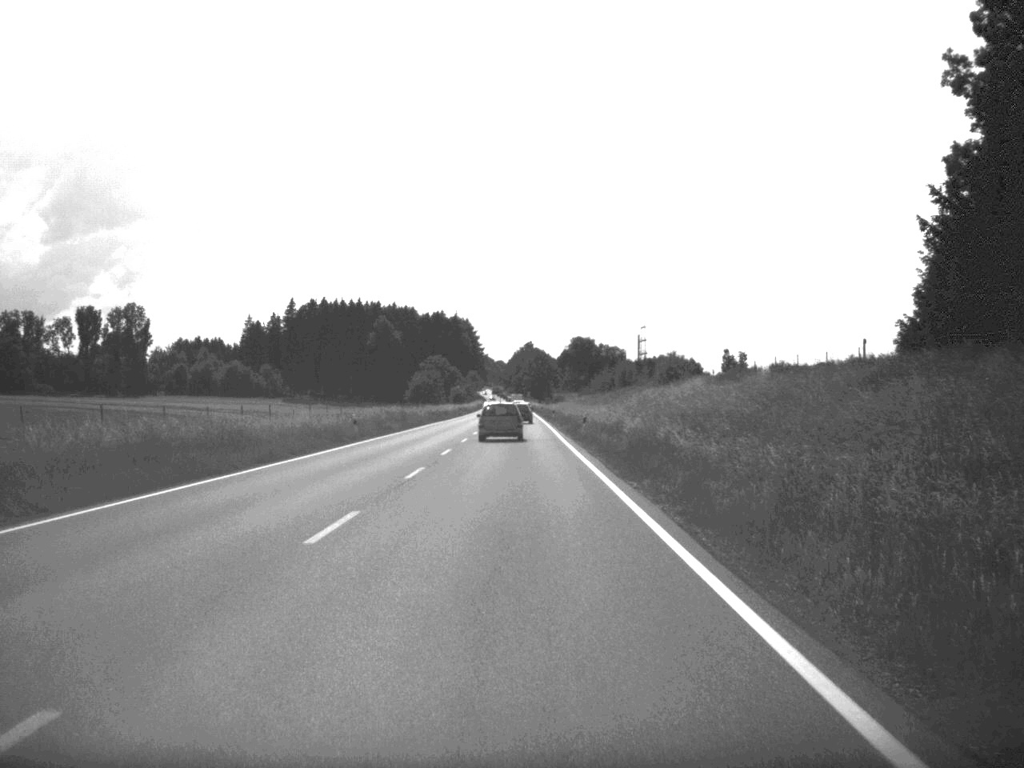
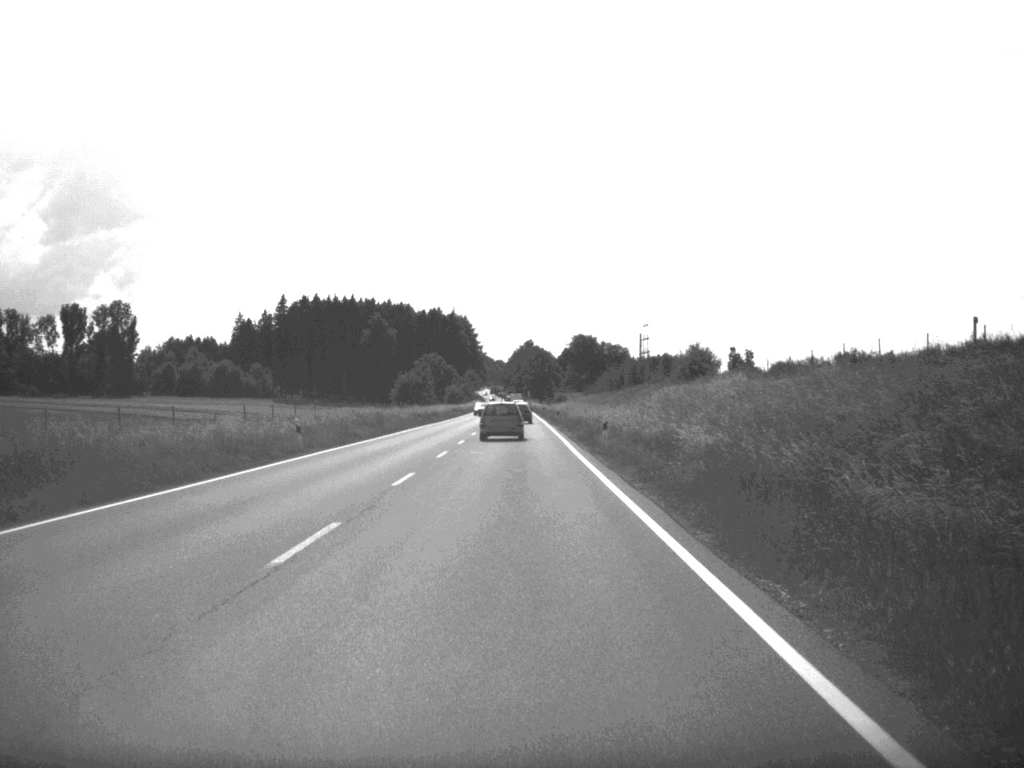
(0.0, +13.8) m; 0°
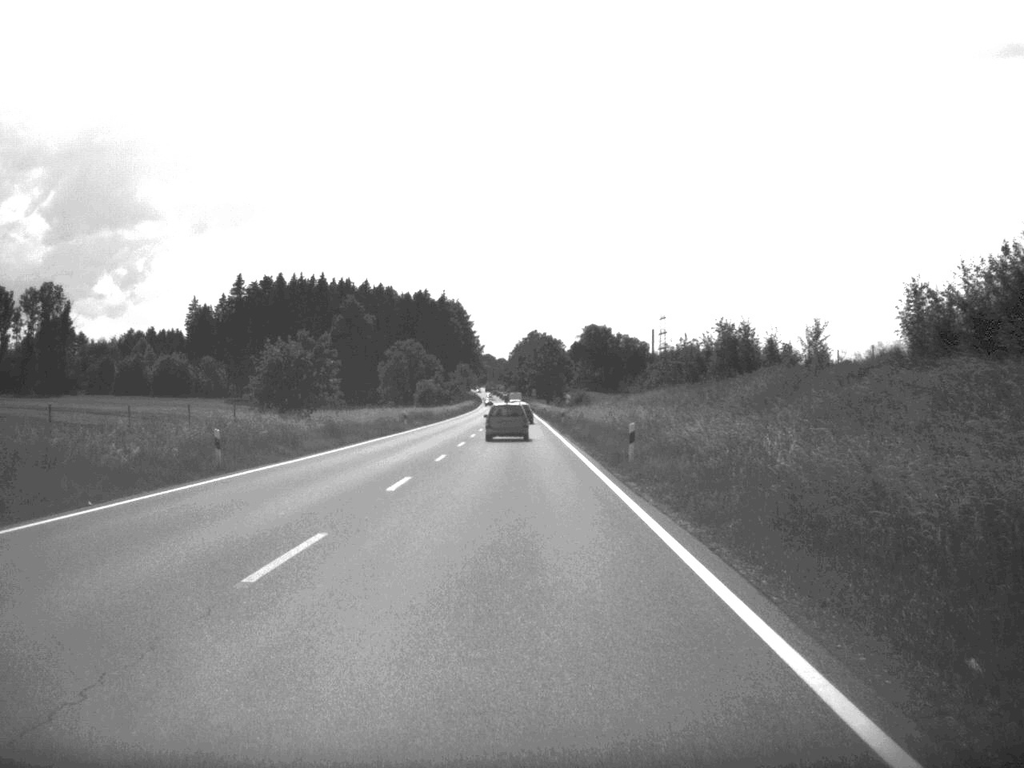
(-0.1, +60.3) m; 0°
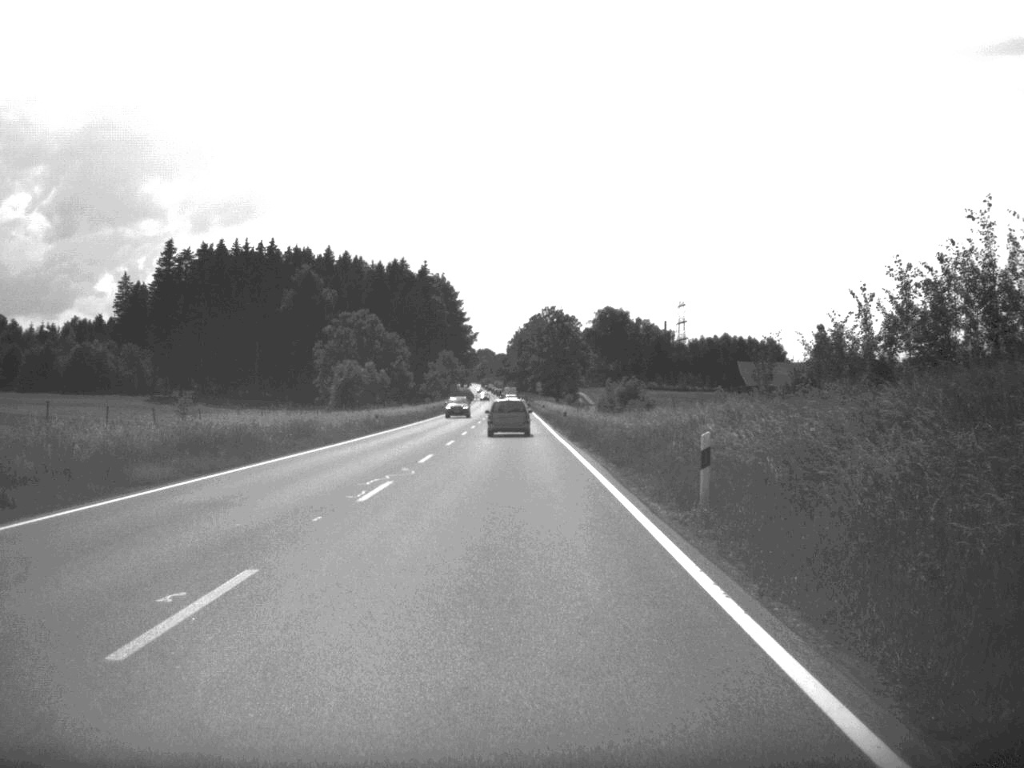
(-0.1, +62.2) m; 0°
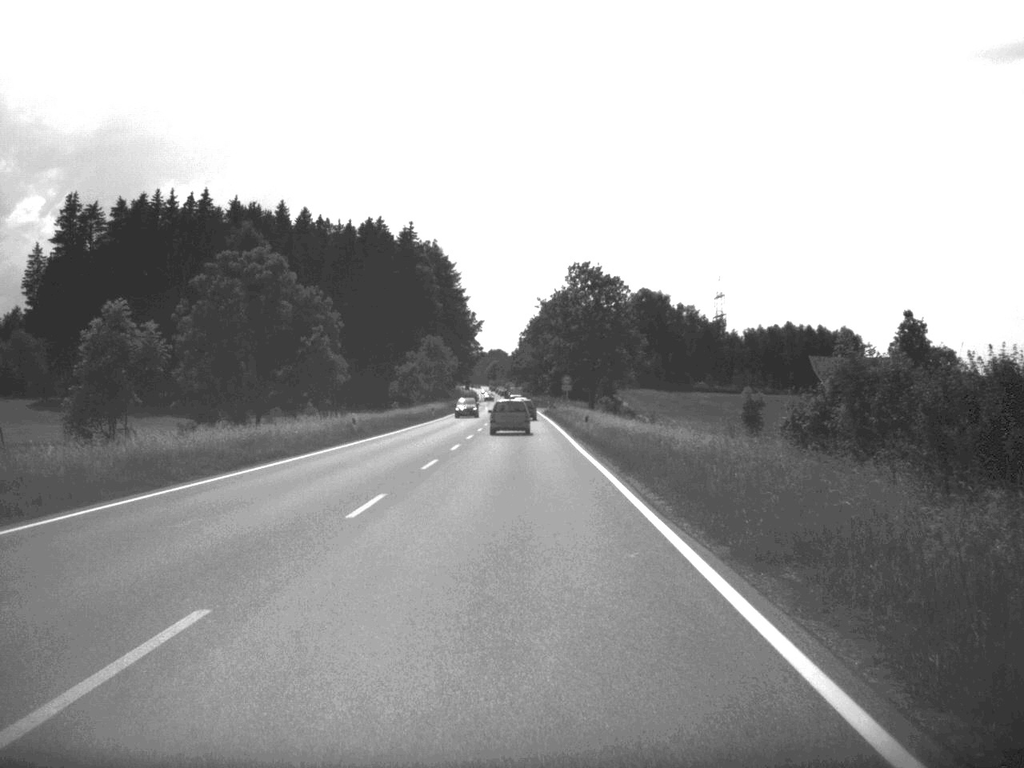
(-0.4, +61.3) m; -1°
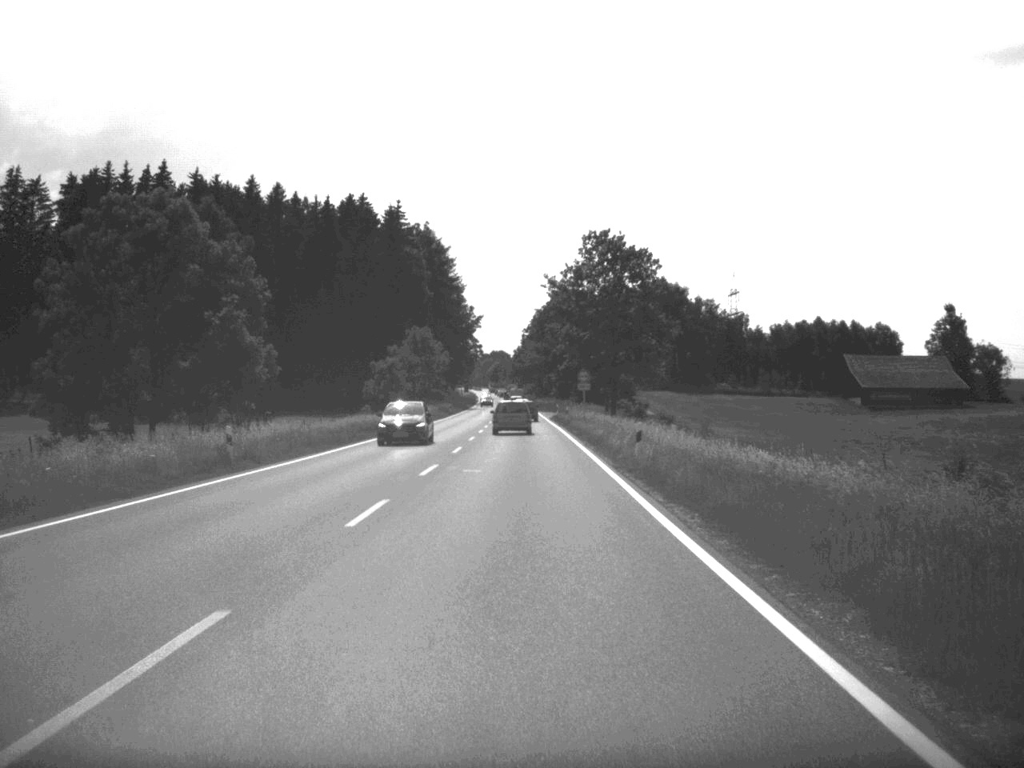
(0.0, +23.7) m; 0°
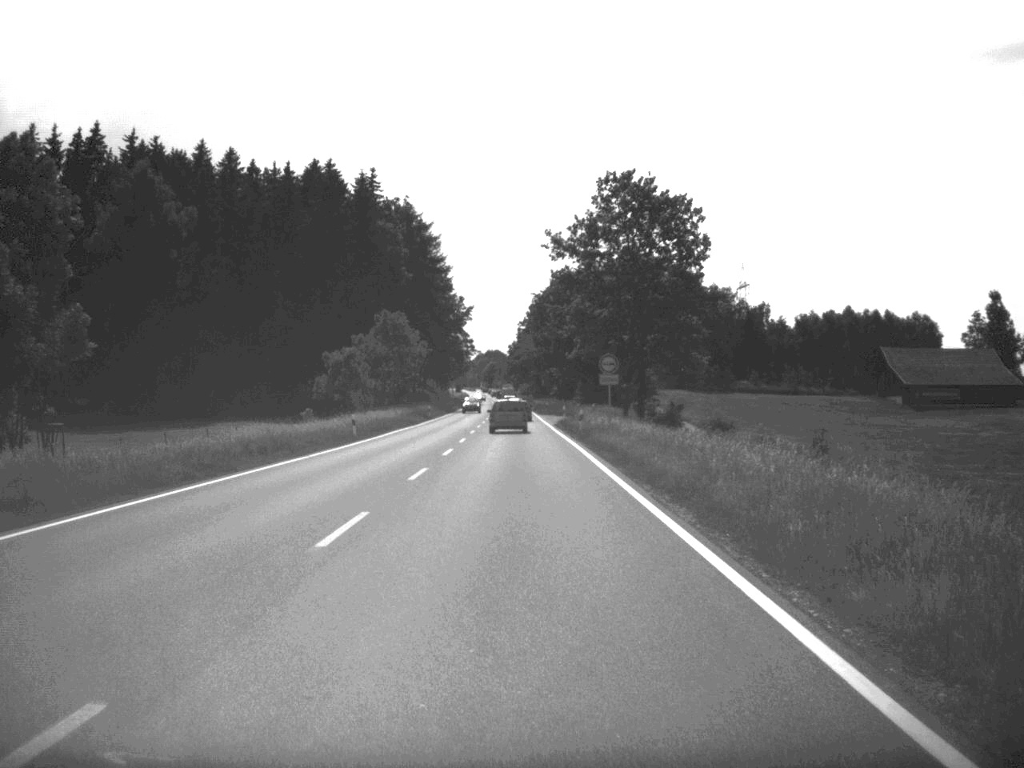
(0.0, +24.5) m; 0°
